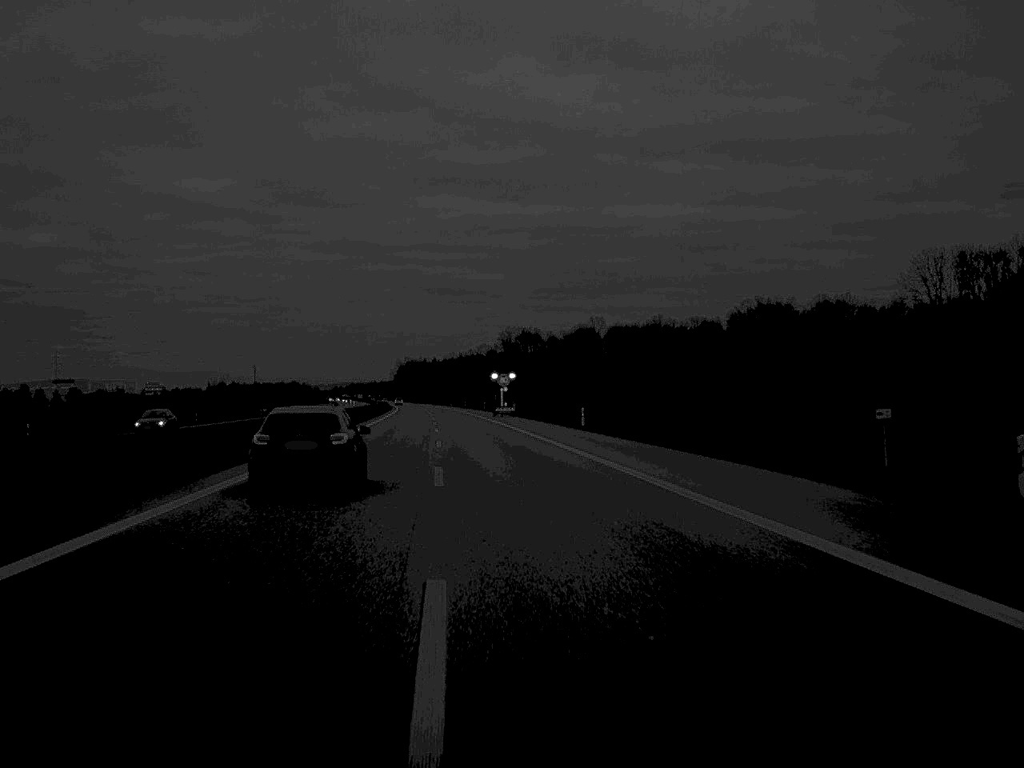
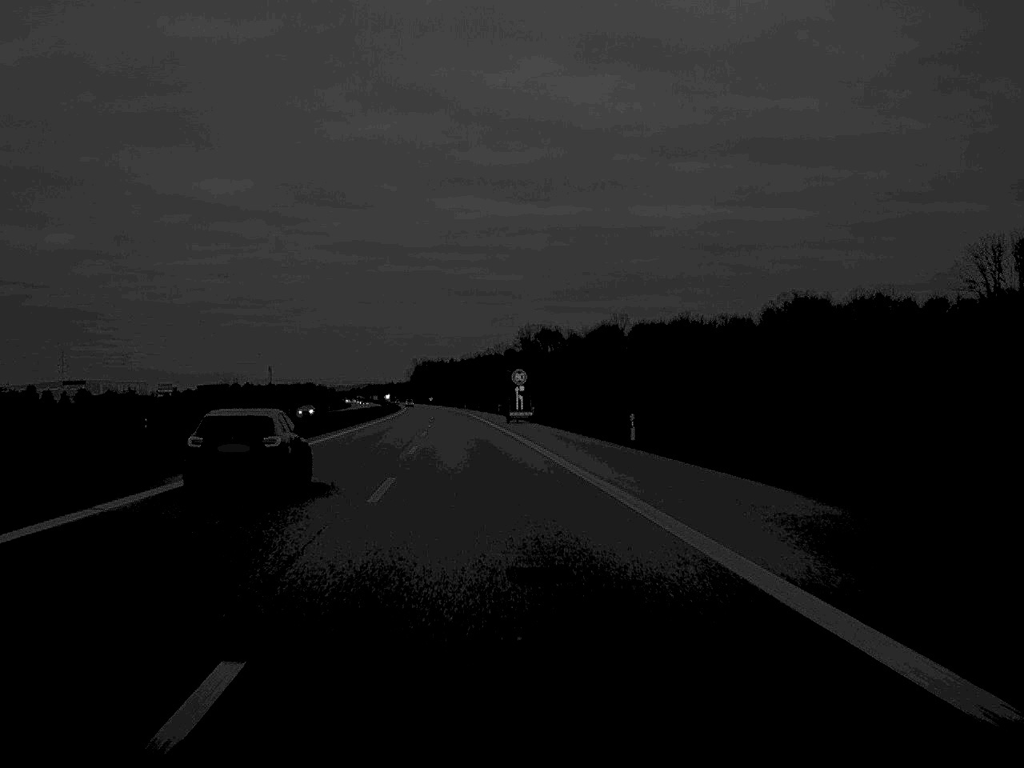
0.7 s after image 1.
(-0.1, +21.1) m; -1°
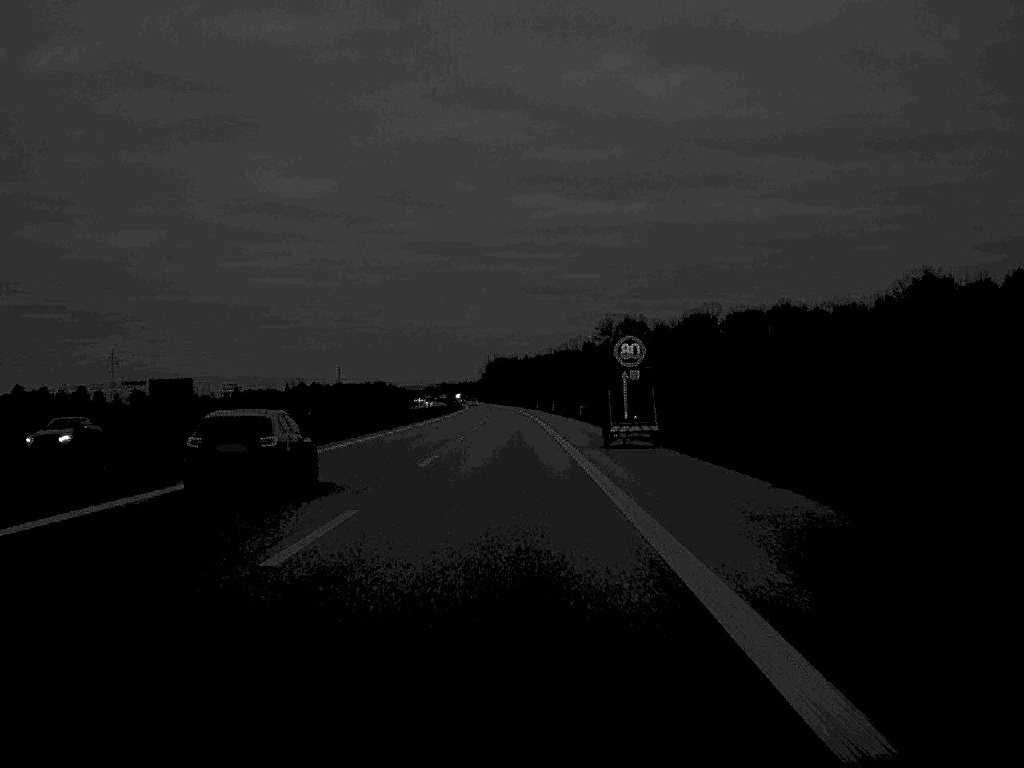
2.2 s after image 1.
(-1.4, +42.9) m; -3°
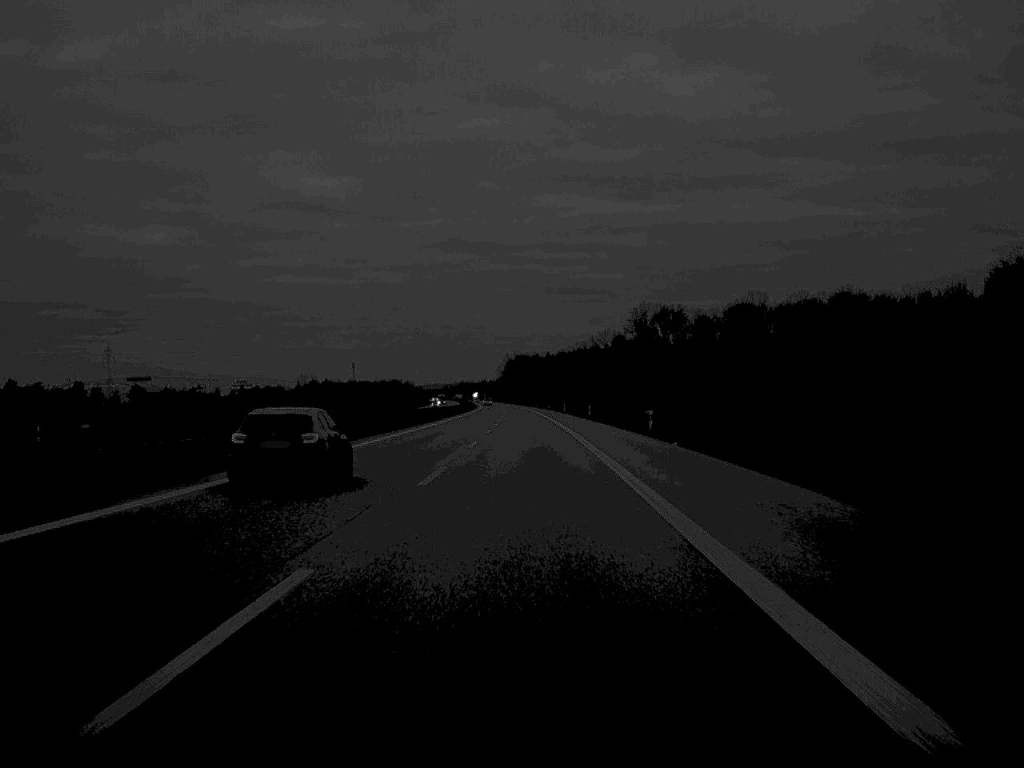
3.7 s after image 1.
(-0.5, +42.1) m; -1°
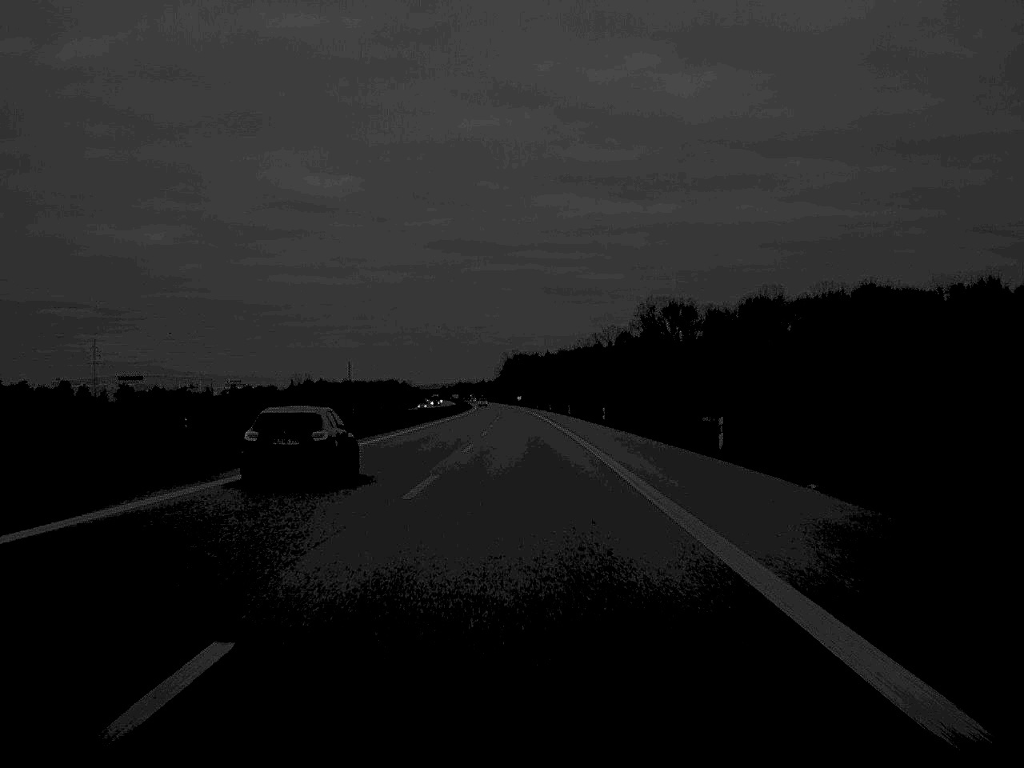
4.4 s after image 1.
(0.0, +20.9) m; 0°
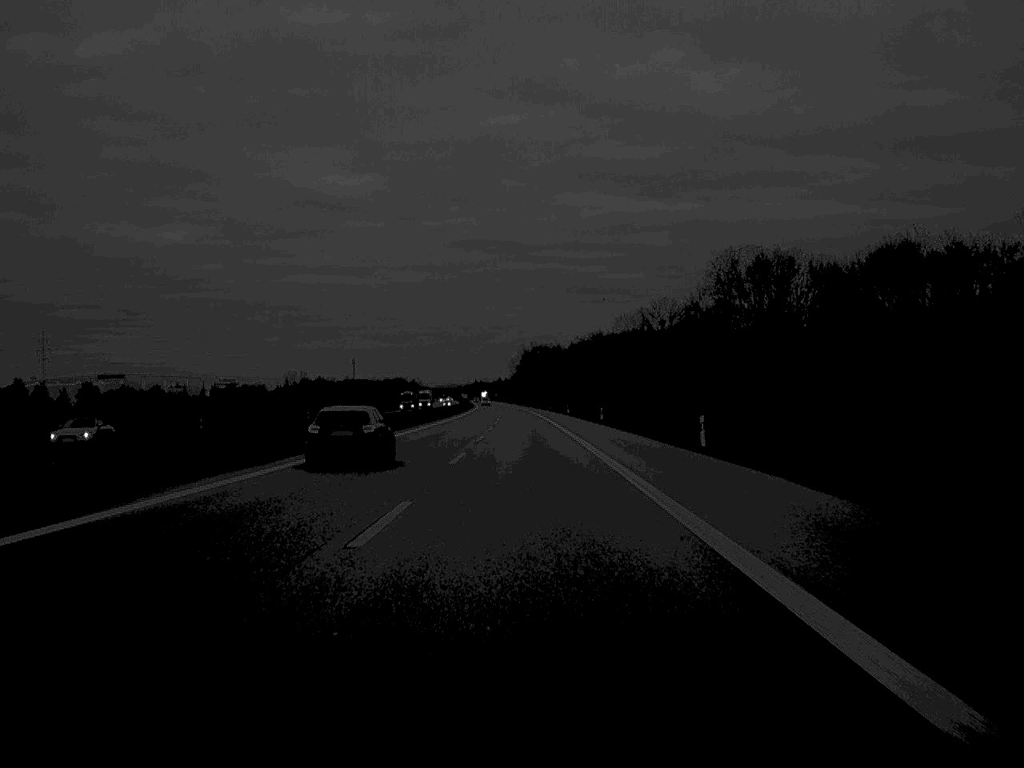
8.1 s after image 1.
(-0.4, +95.3) m; -1°
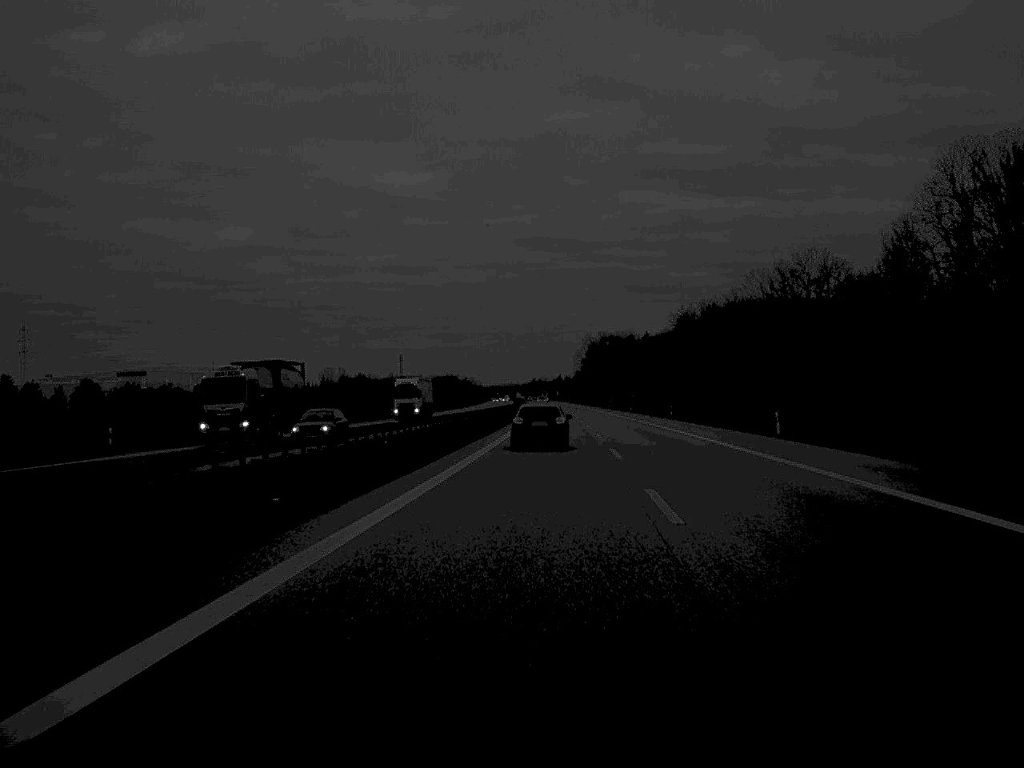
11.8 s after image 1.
(-3.5, +86.8) m; -3°
